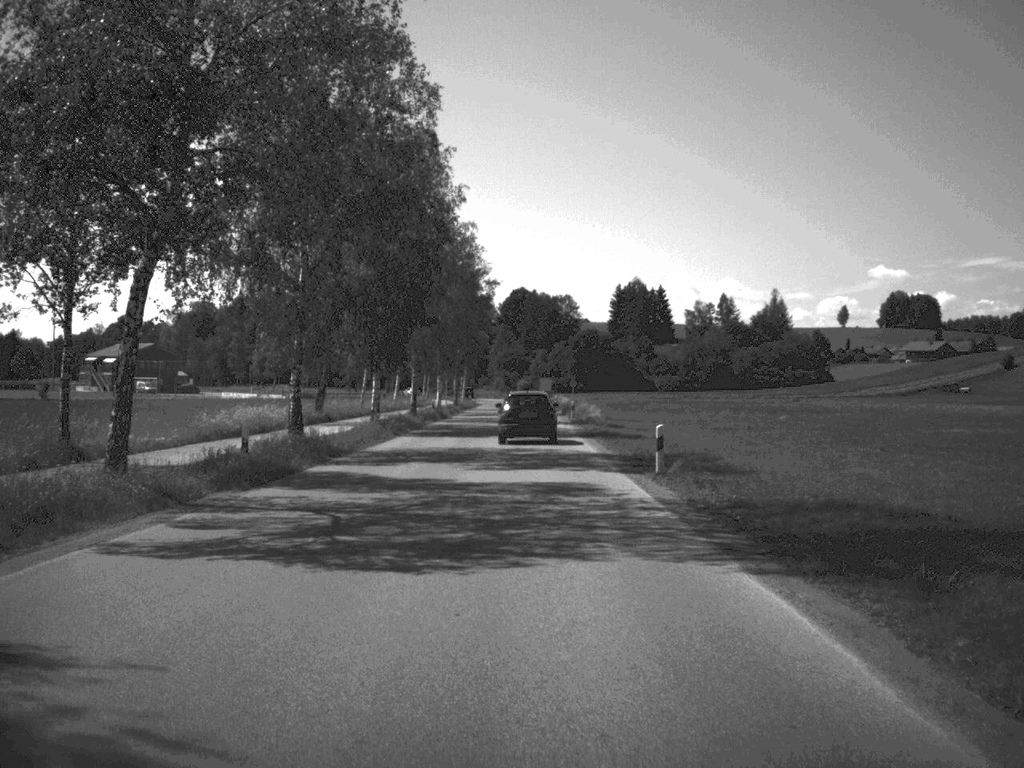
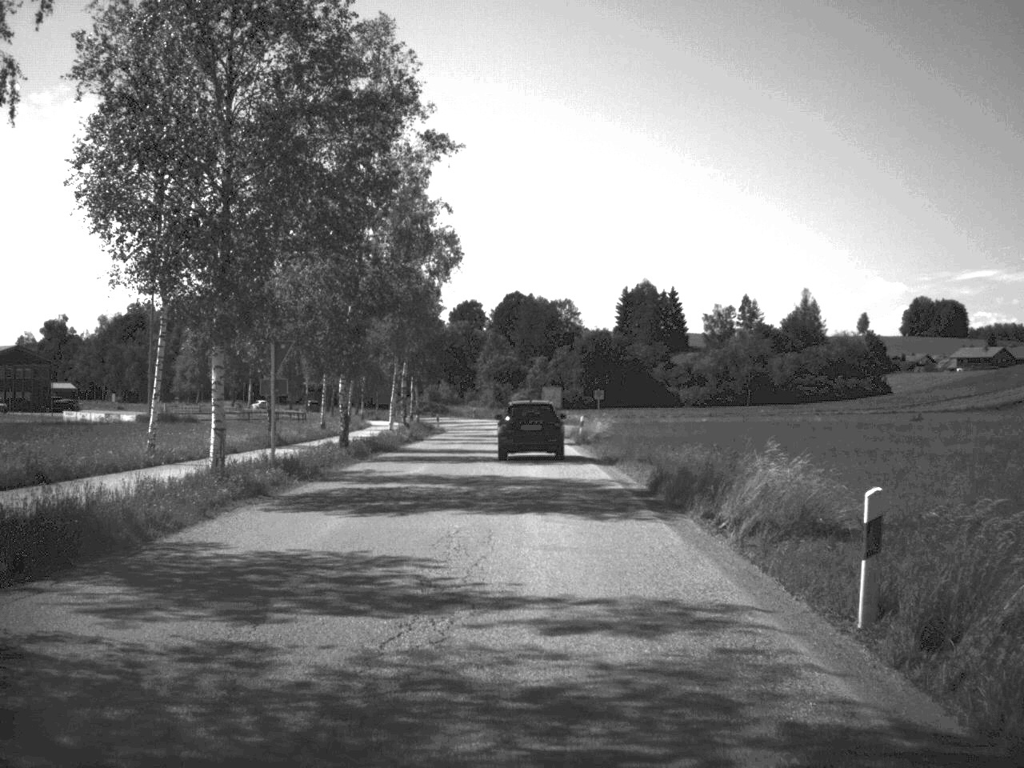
(0.0, +56.1) m; 0°
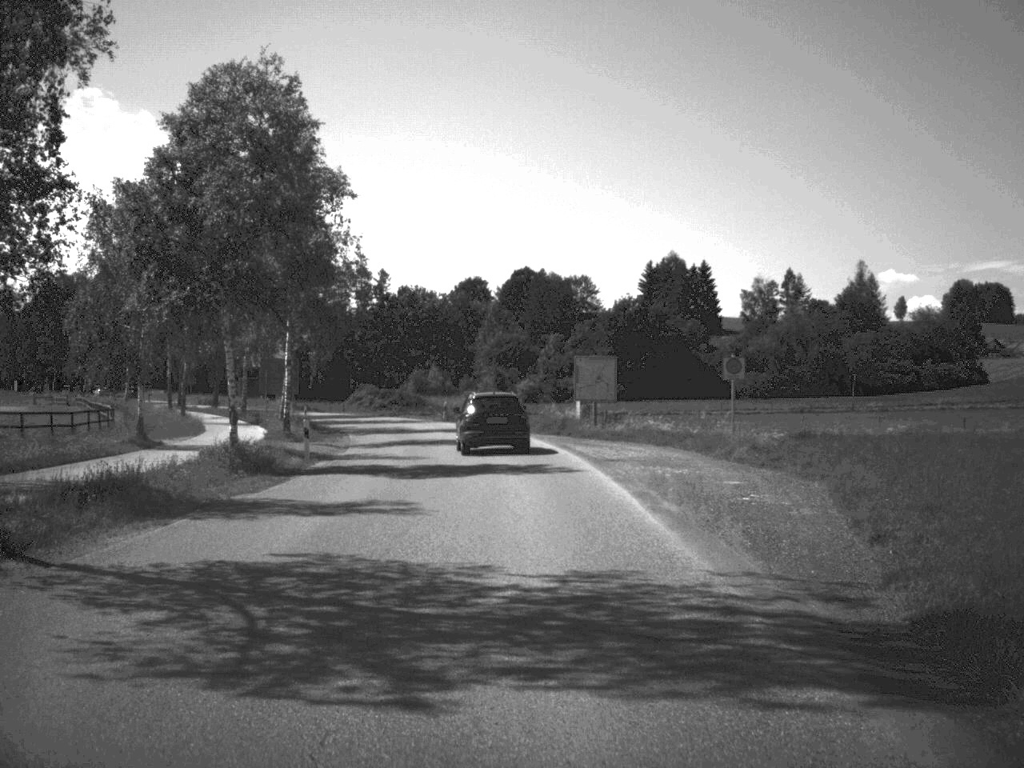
(-0.1, +54.0) m; -1°
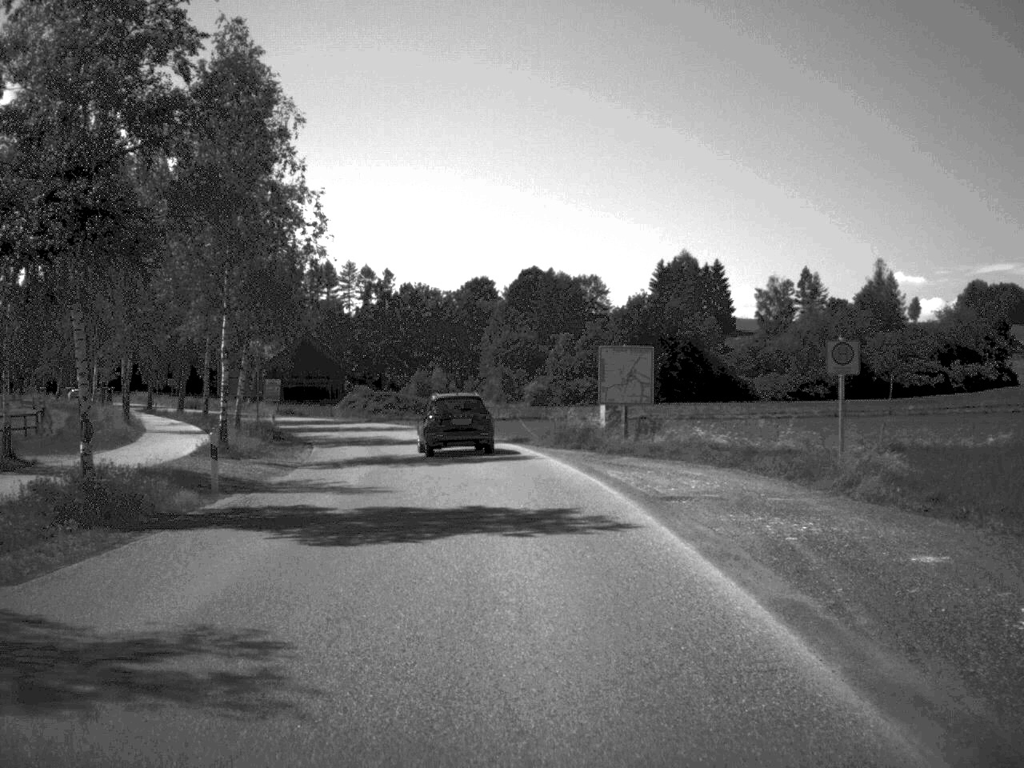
(0.0, +10.6) m; 0°
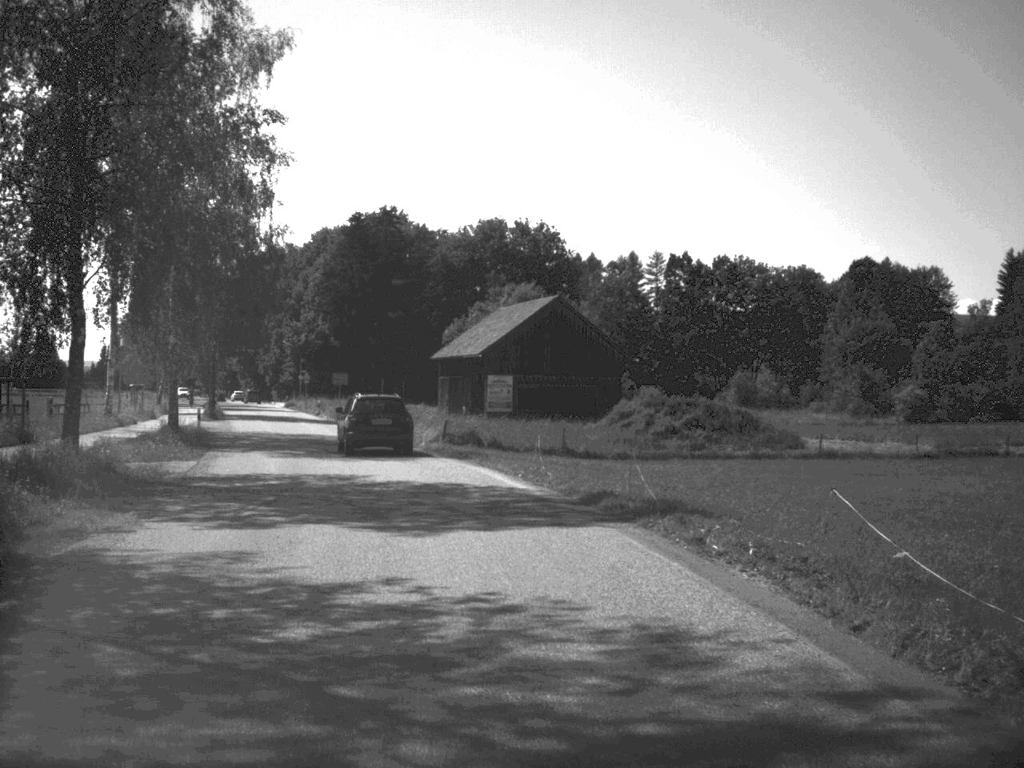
(-4.9, +50.6) m; -15°
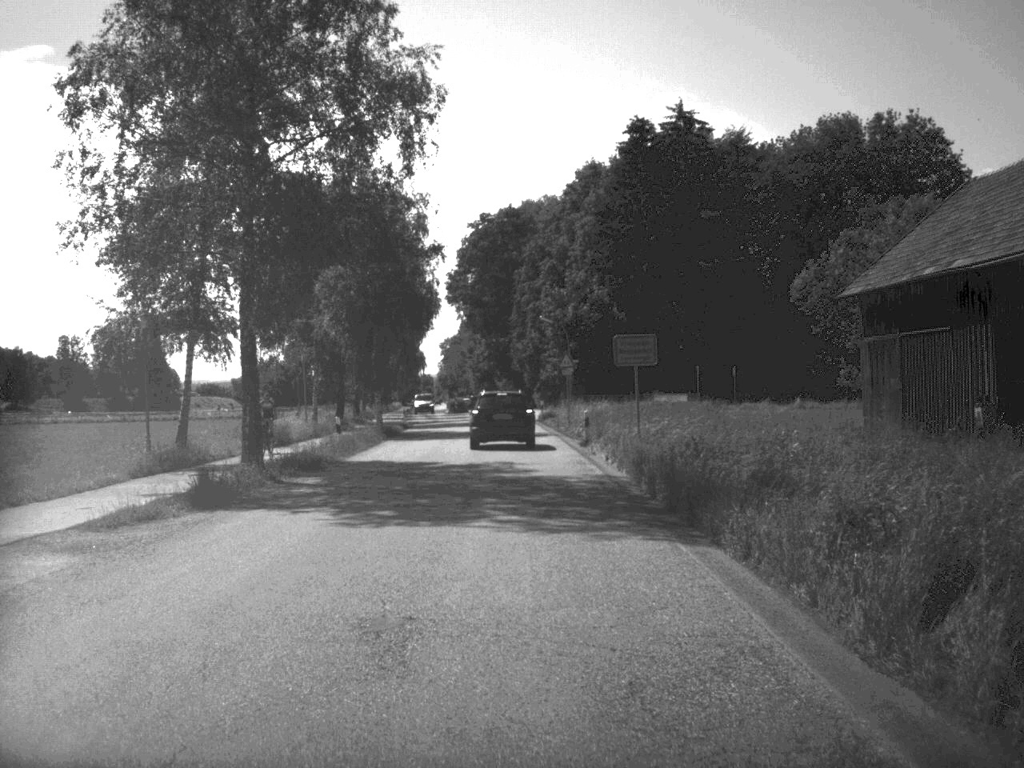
(-7.3, +49.9) m; -13°
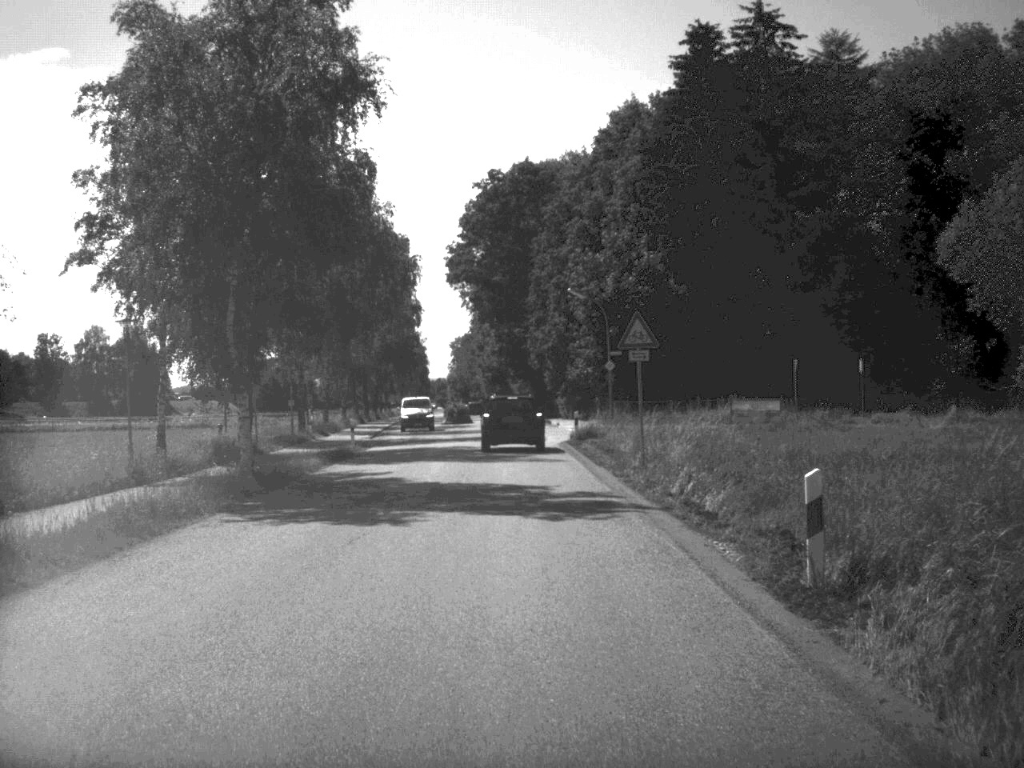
(-0.3, +27.3) m; -1°
